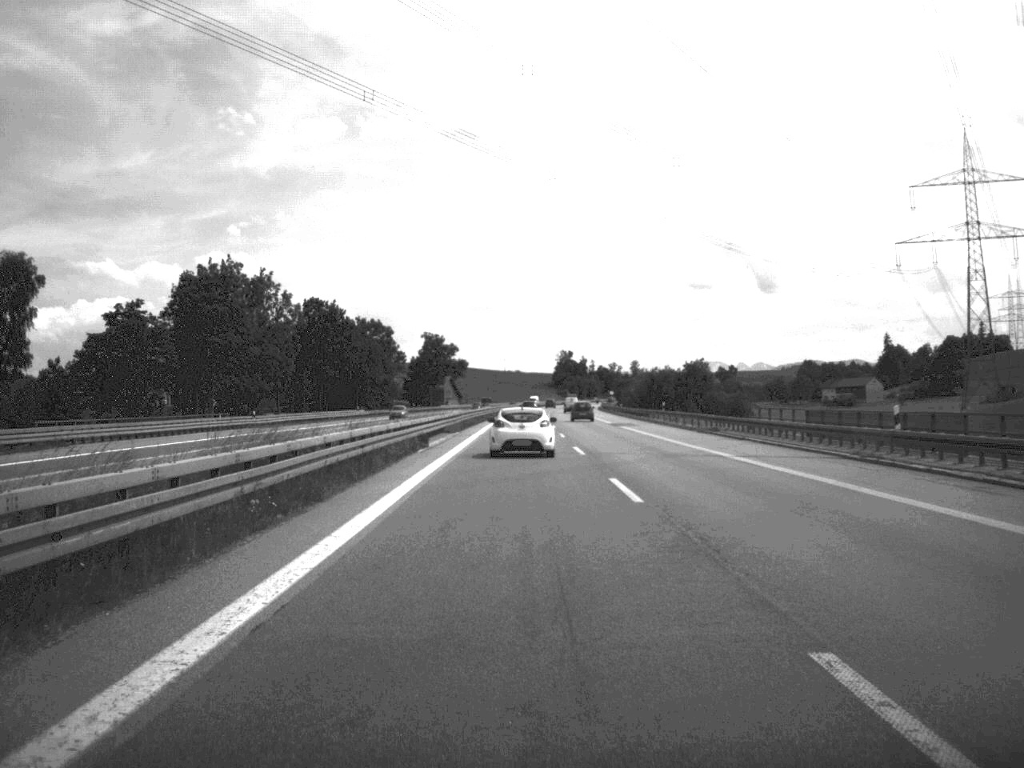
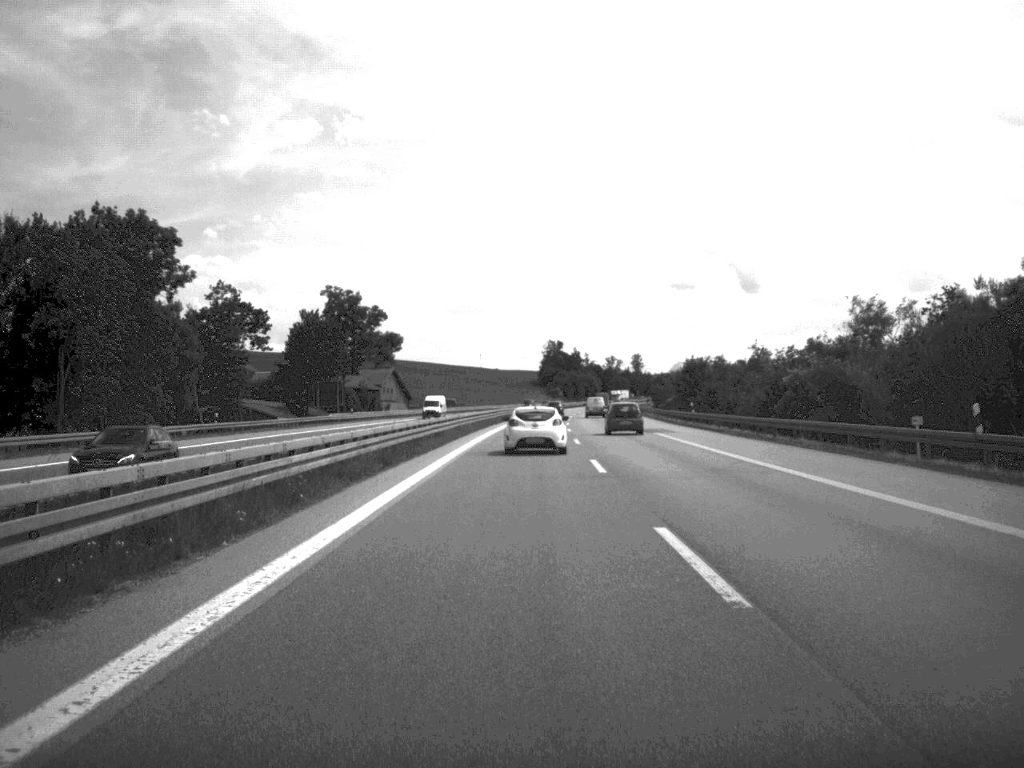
(+0.5, +116.2) m; +1°
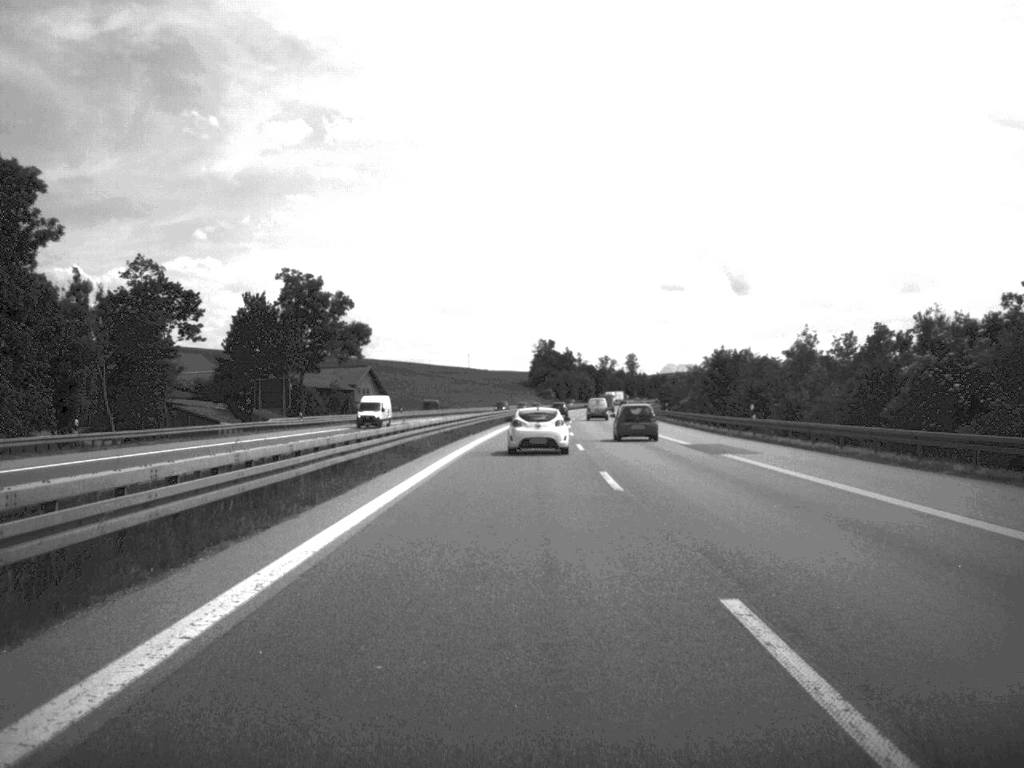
(+0.1, +23.1) m; 0°
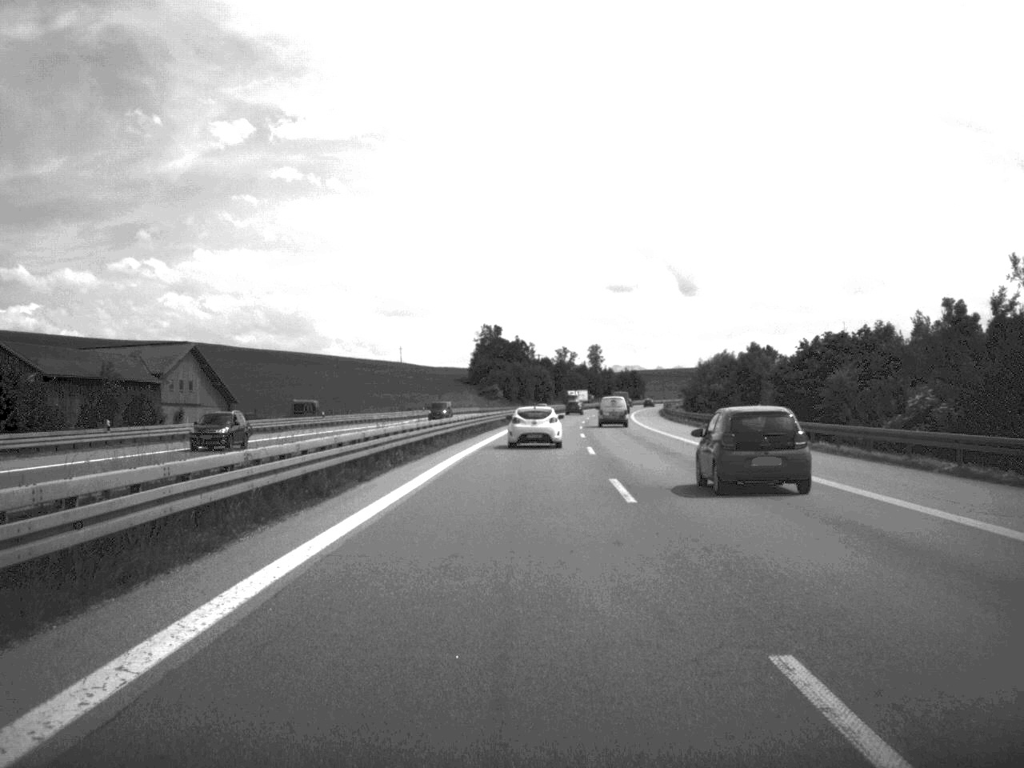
(+1.7, +94.0) m; +2°
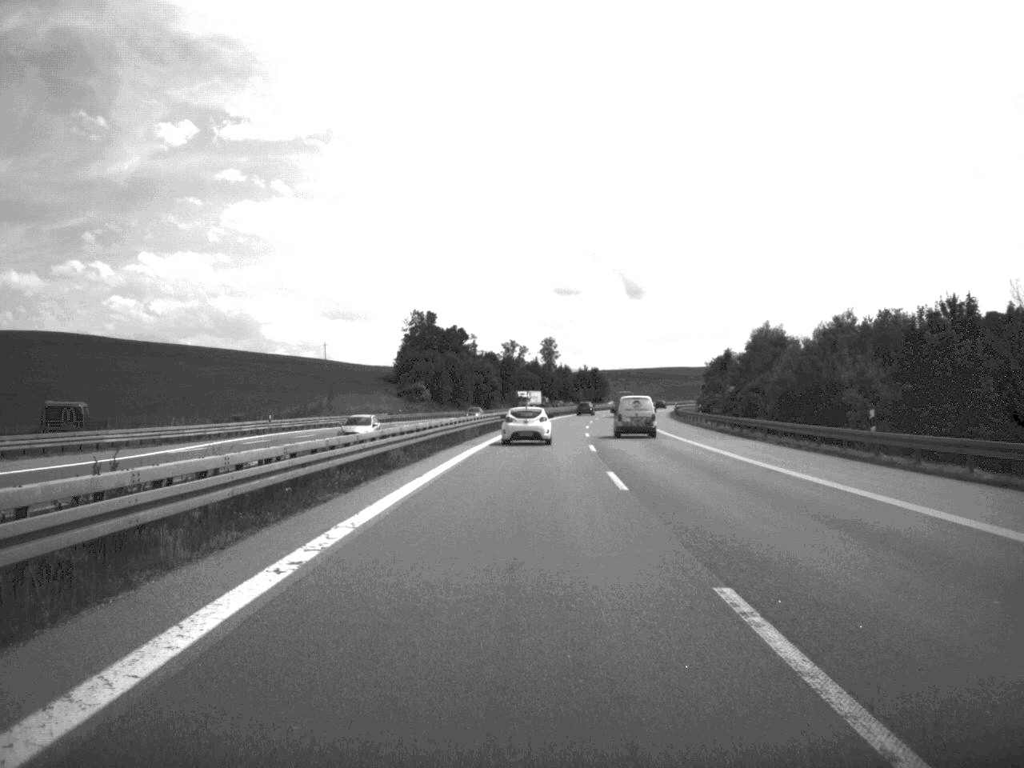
(+1.3, +68.2) m; +2°
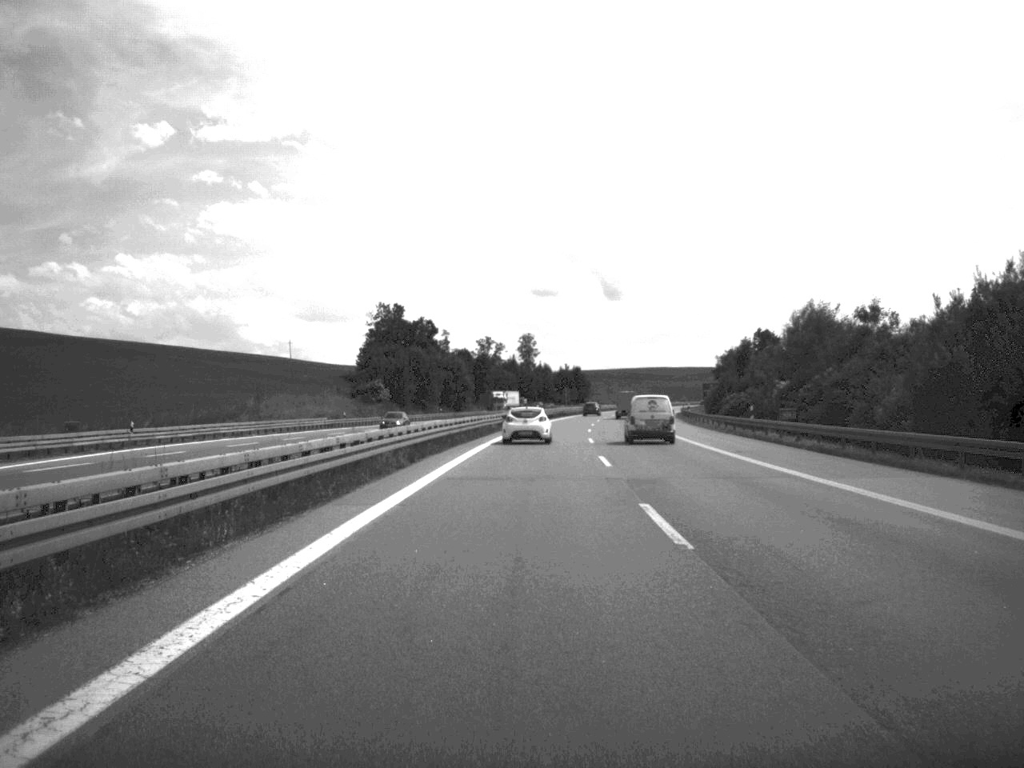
(+0.2, +26.8) m; +1°
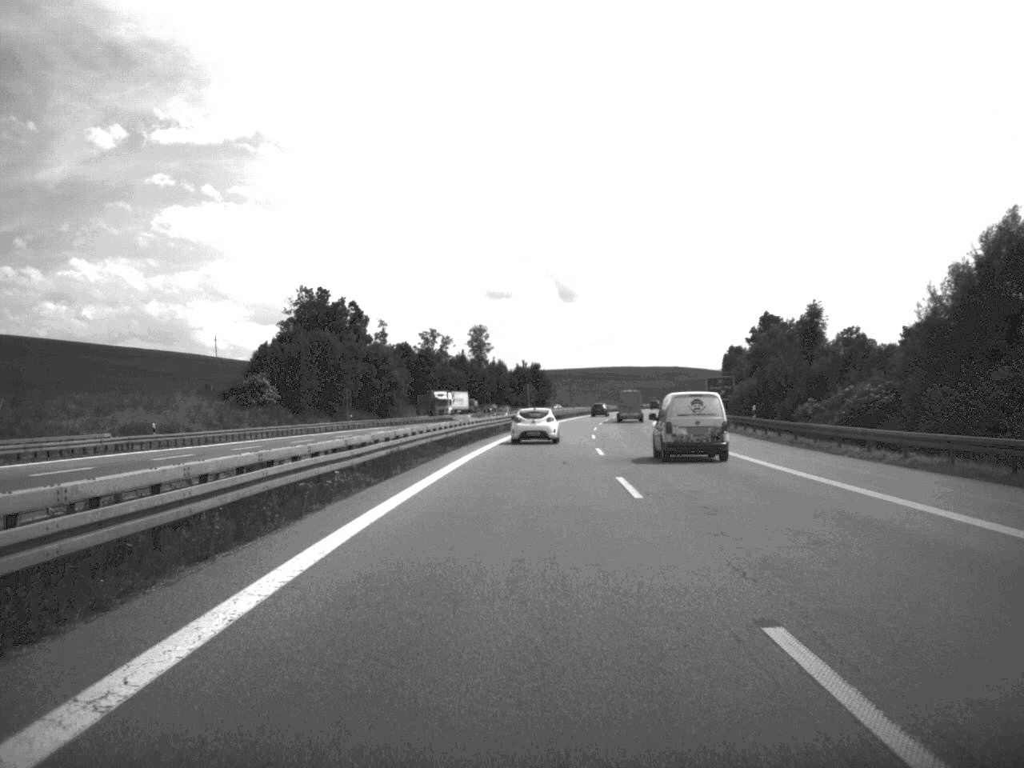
(+0.8, +46.4) m; +2°
